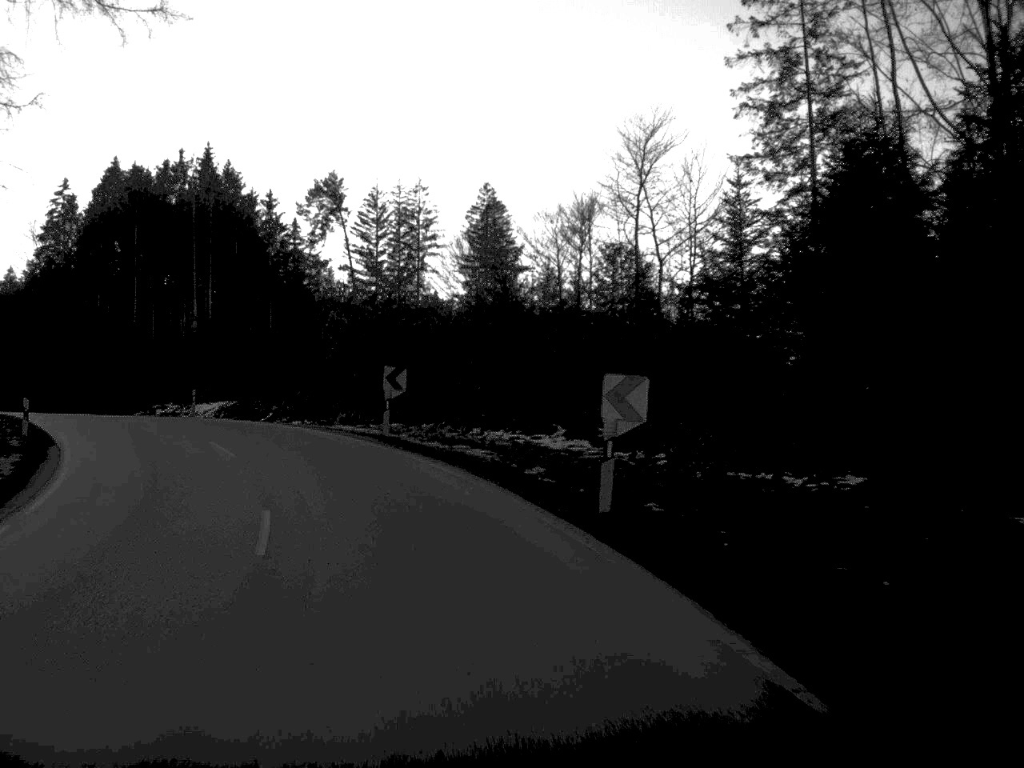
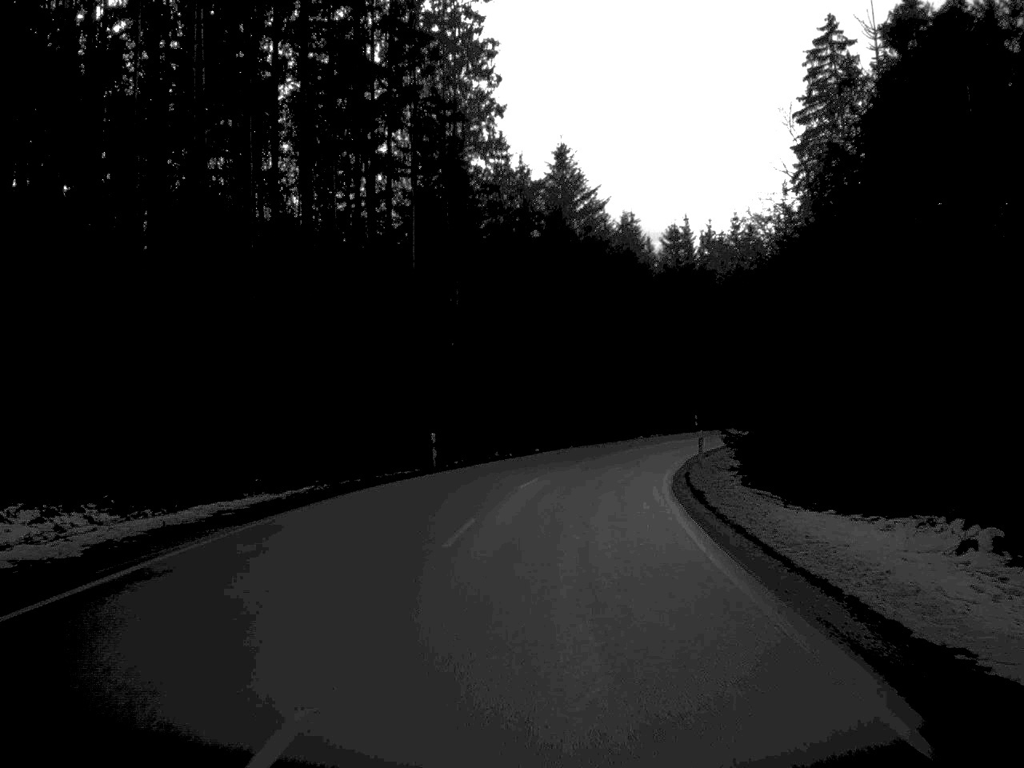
(-20.1, +52.7) m; -35°
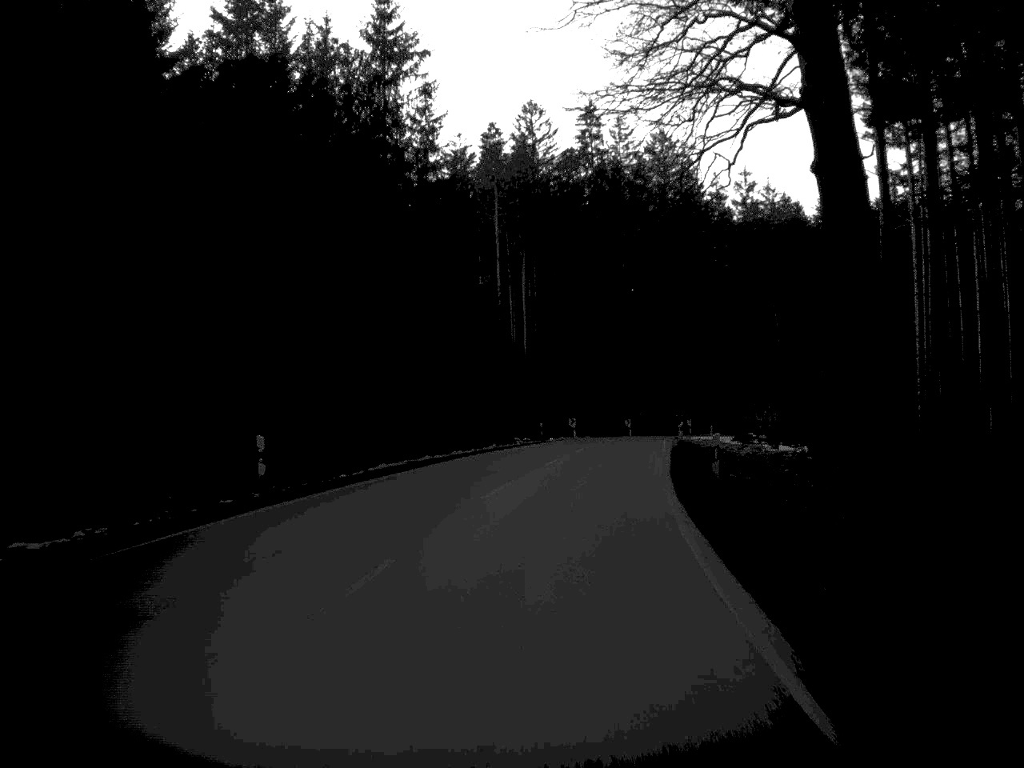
(+8.9, +64.1) m; +18°
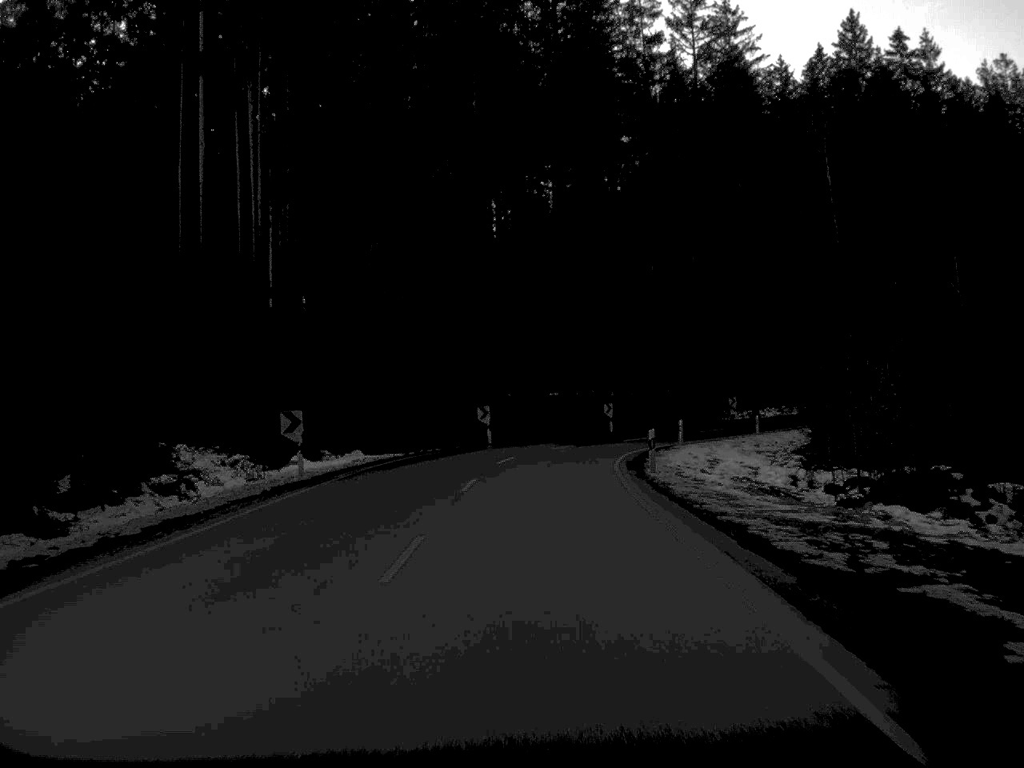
(+5.5, +68.8) m; +6°
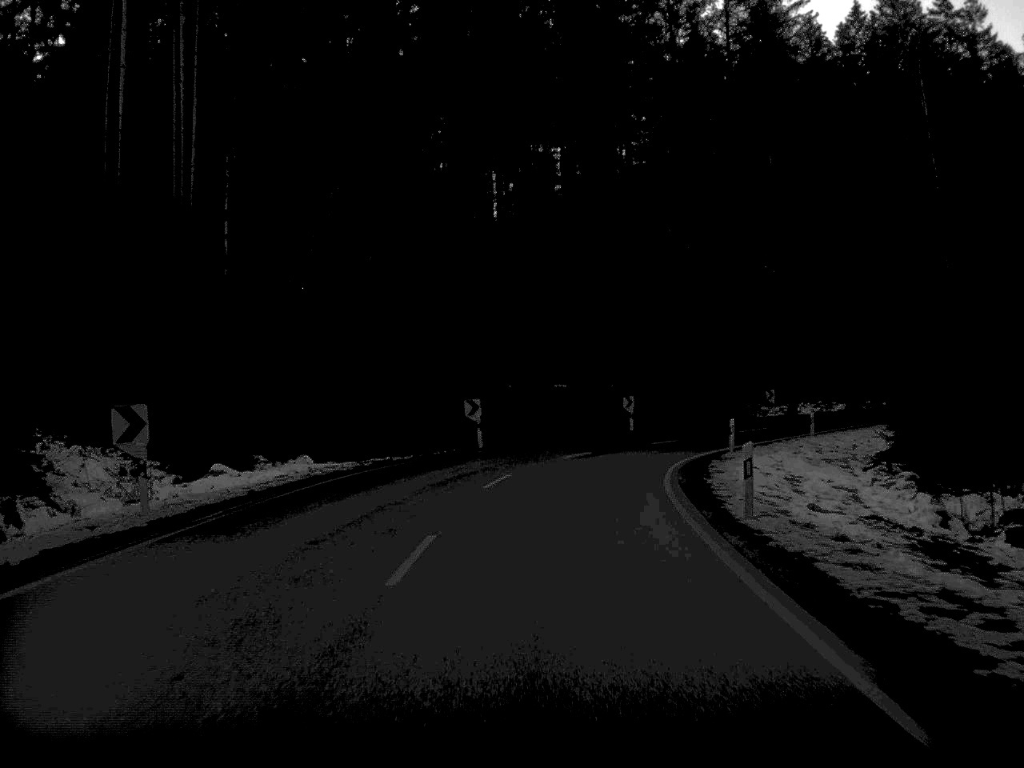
(0.0, +12.4) m; 0°
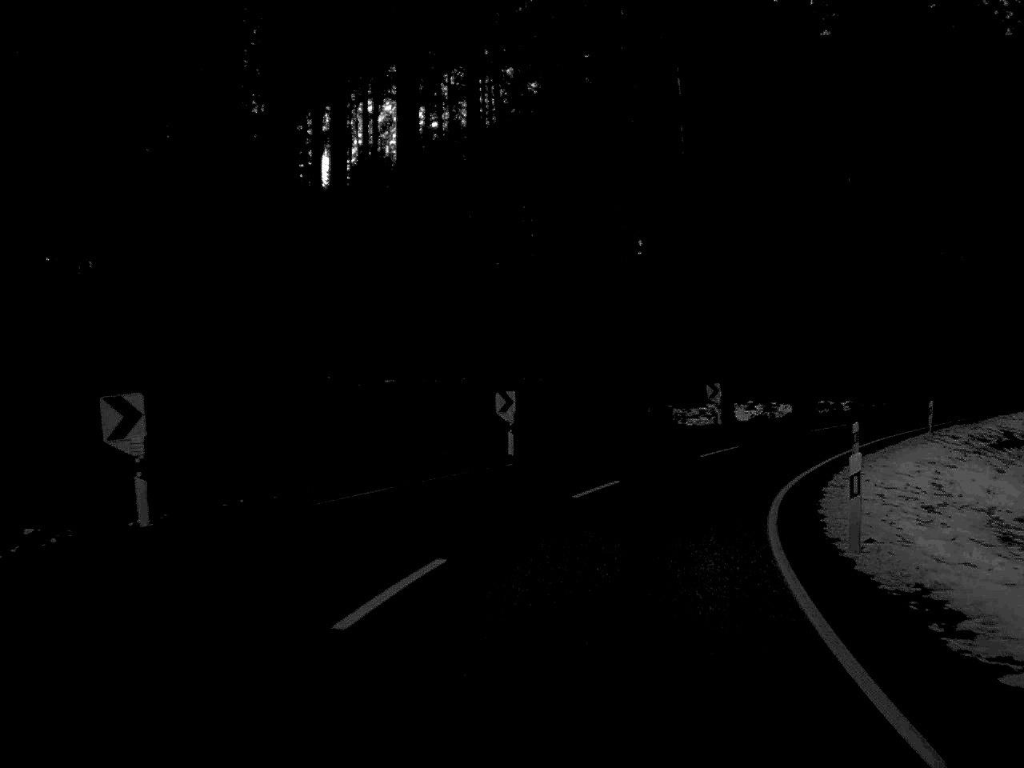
(+1.1, +25.5) m; +7°
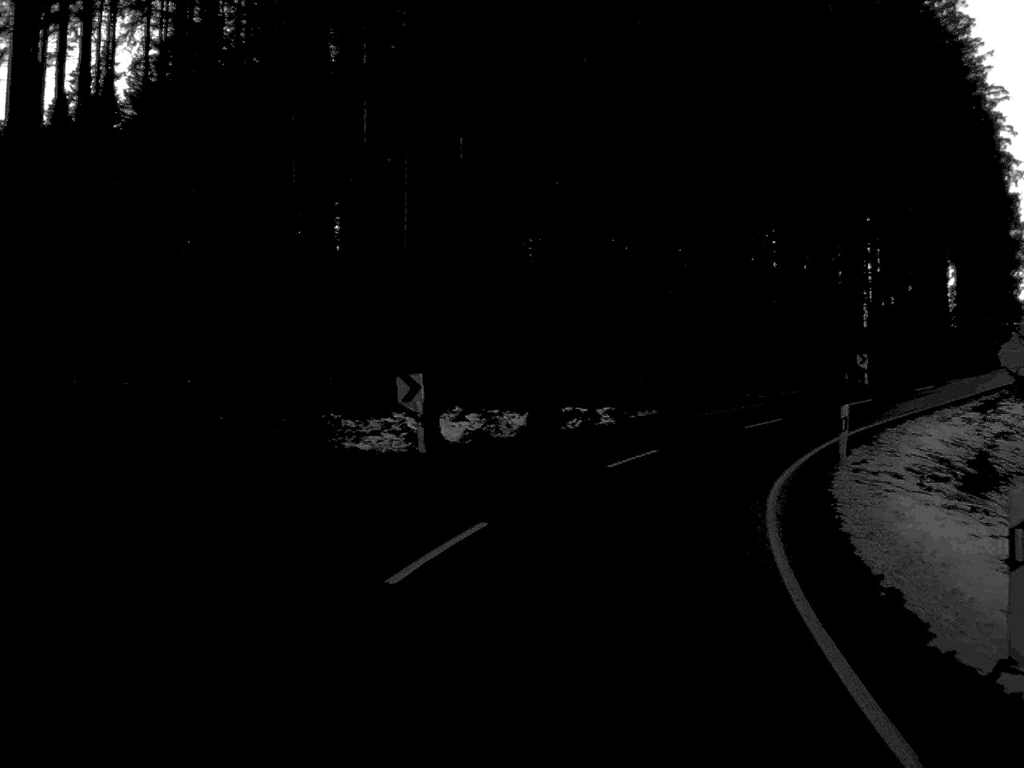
(+2.7, +21.7) m; +14°
